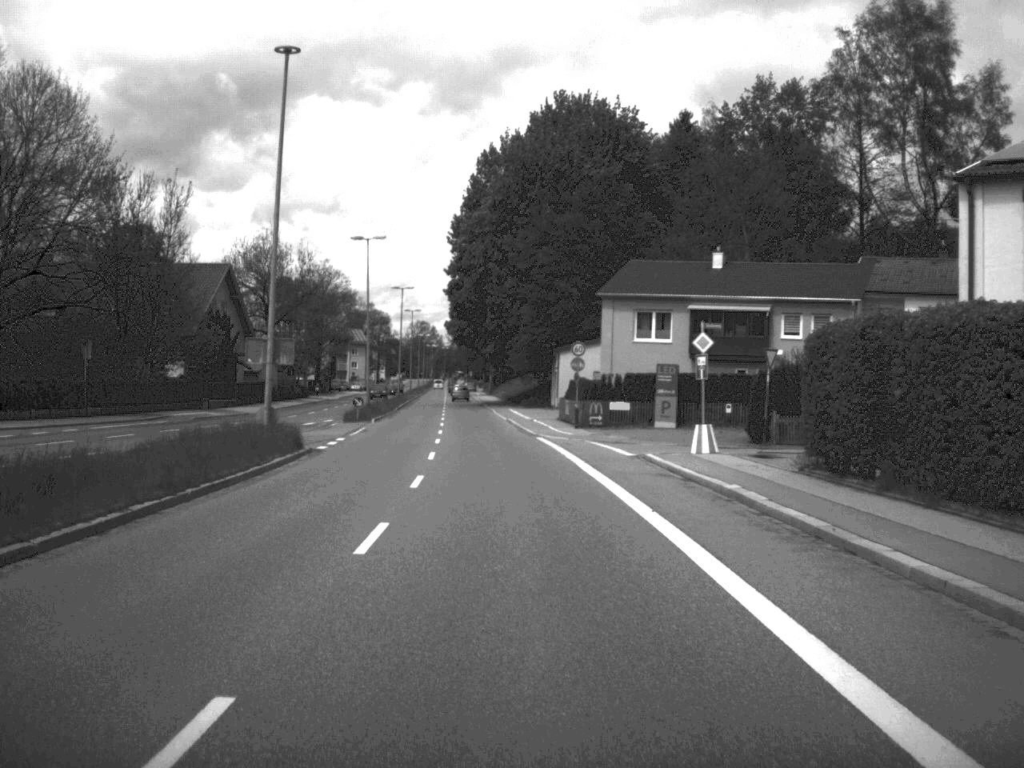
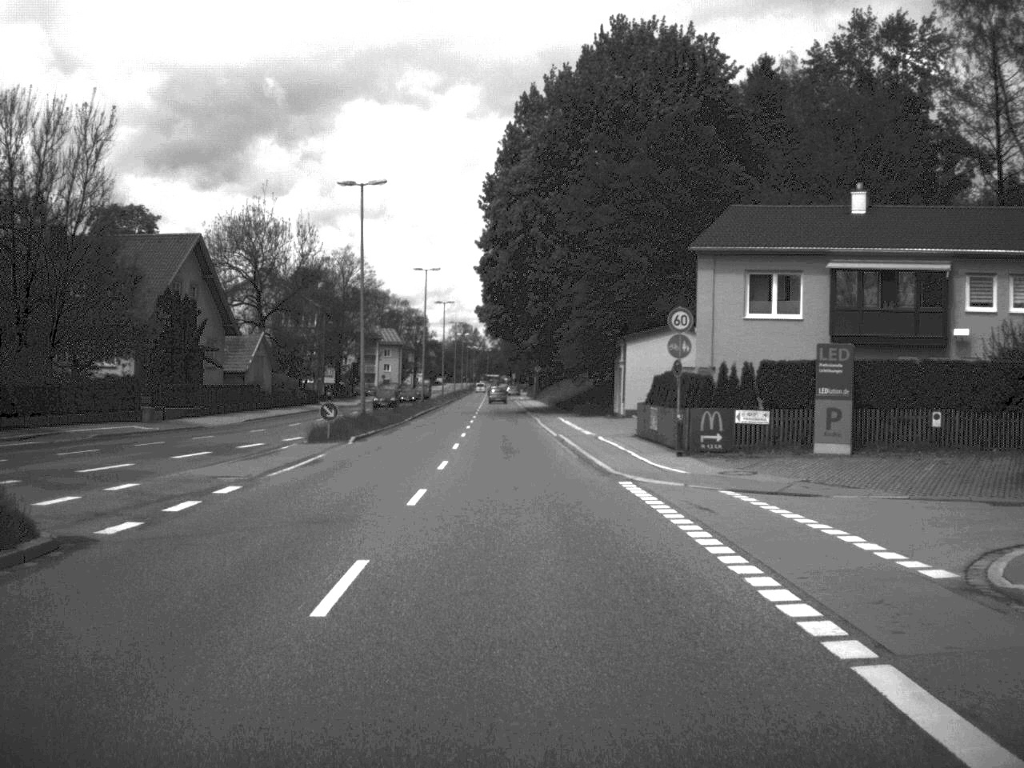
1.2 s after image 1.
(-0.4, +21.2) m; -2°
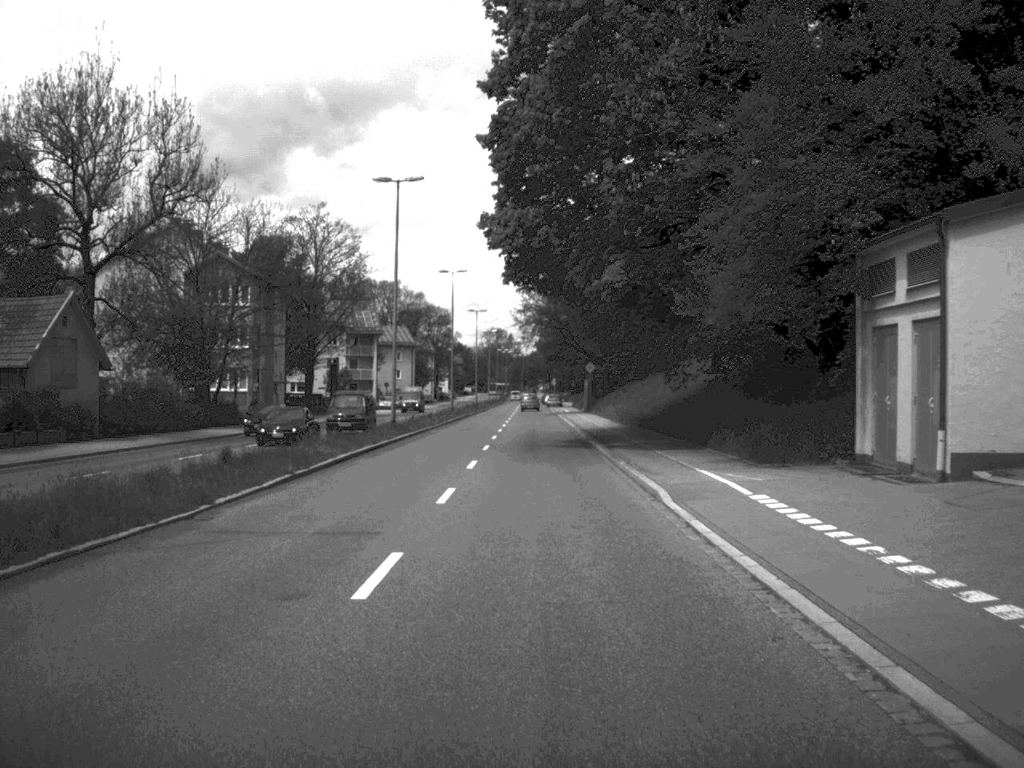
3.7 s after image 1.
(-0.8, +43.4) m; -2°
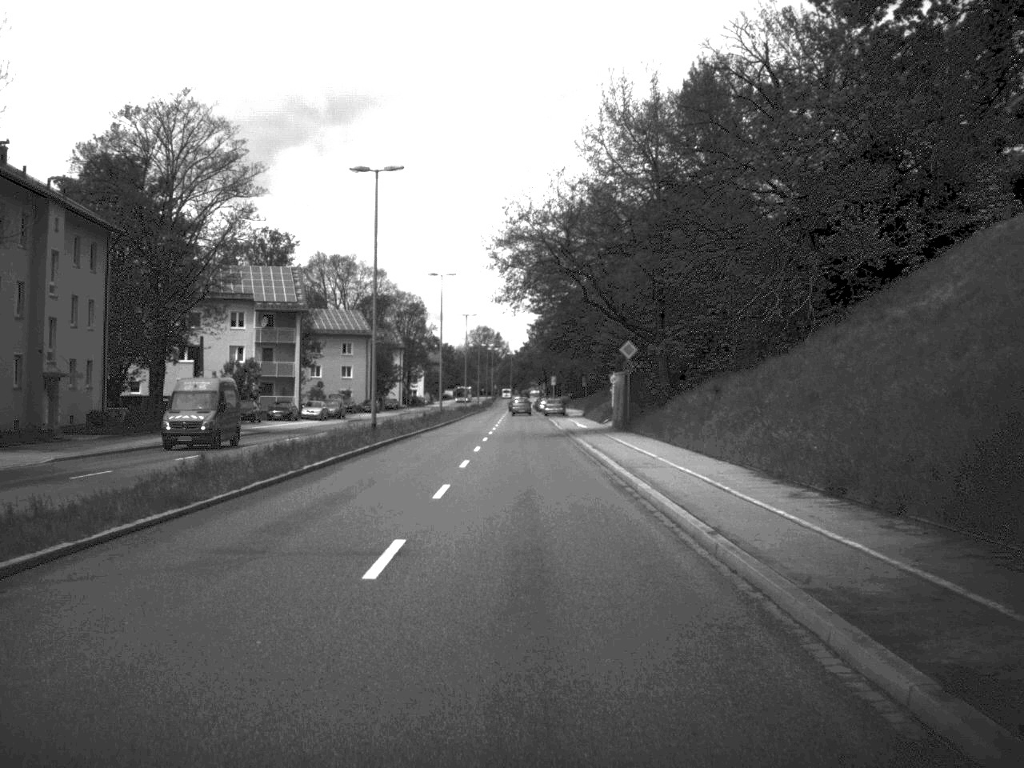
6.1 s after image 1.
(+0.1, +43.1) m; 0°
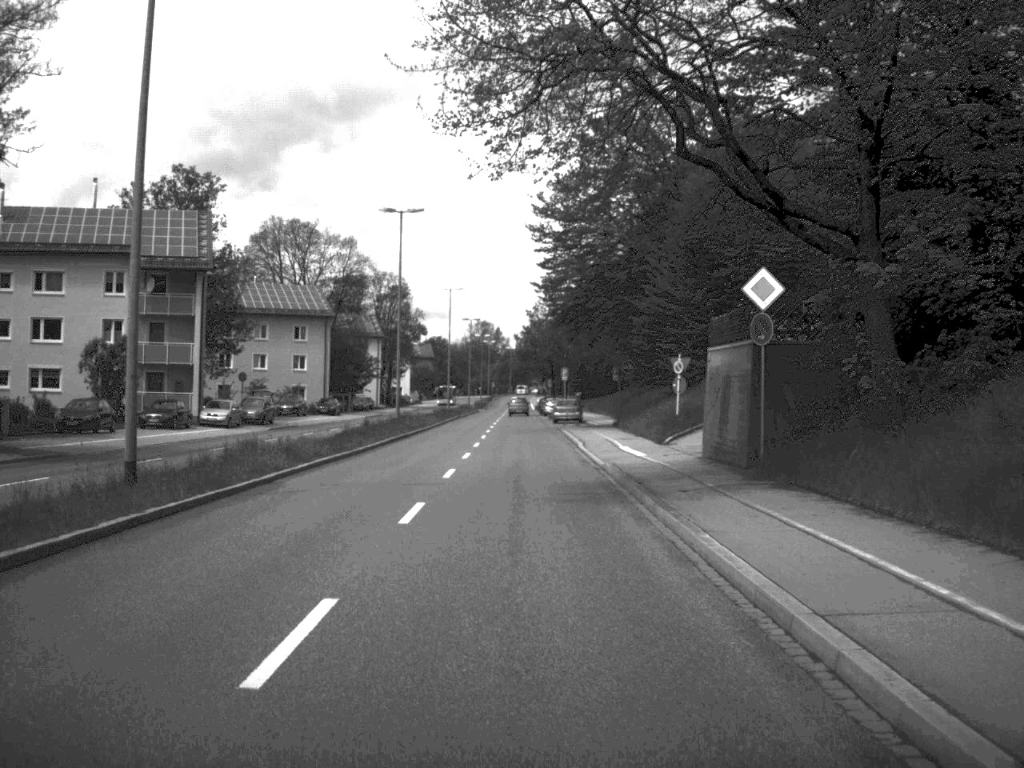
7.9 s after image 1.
(0.0, +30.6) m; 0°
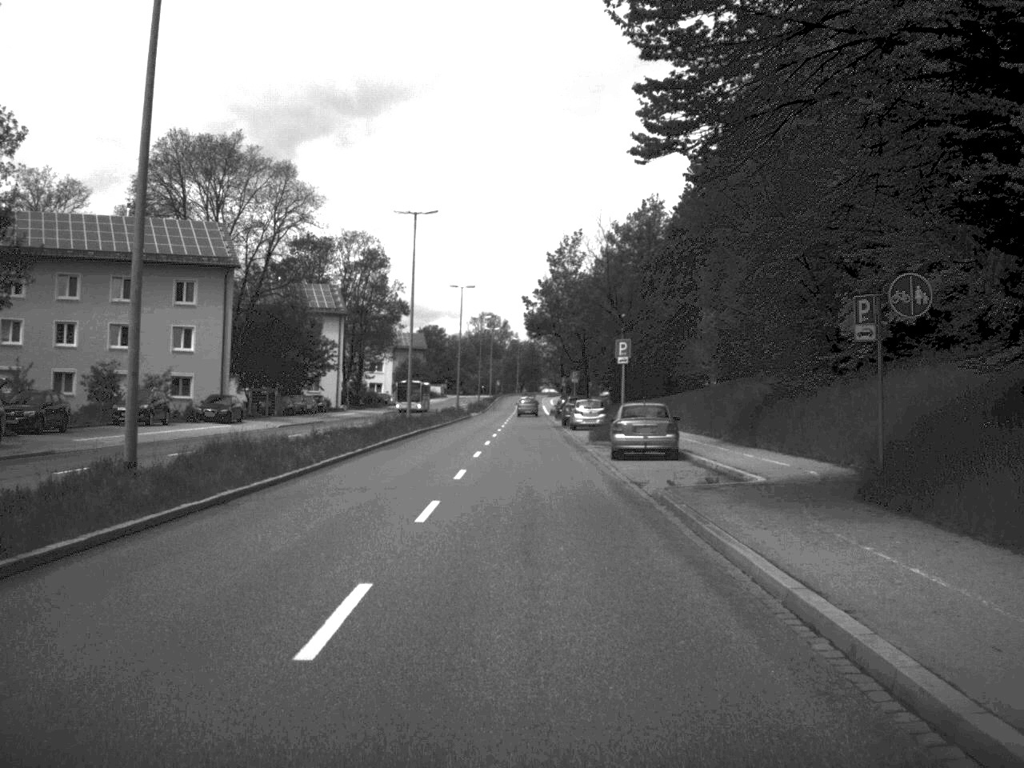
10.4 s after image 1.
(-0.3, +41.9) m; 0°
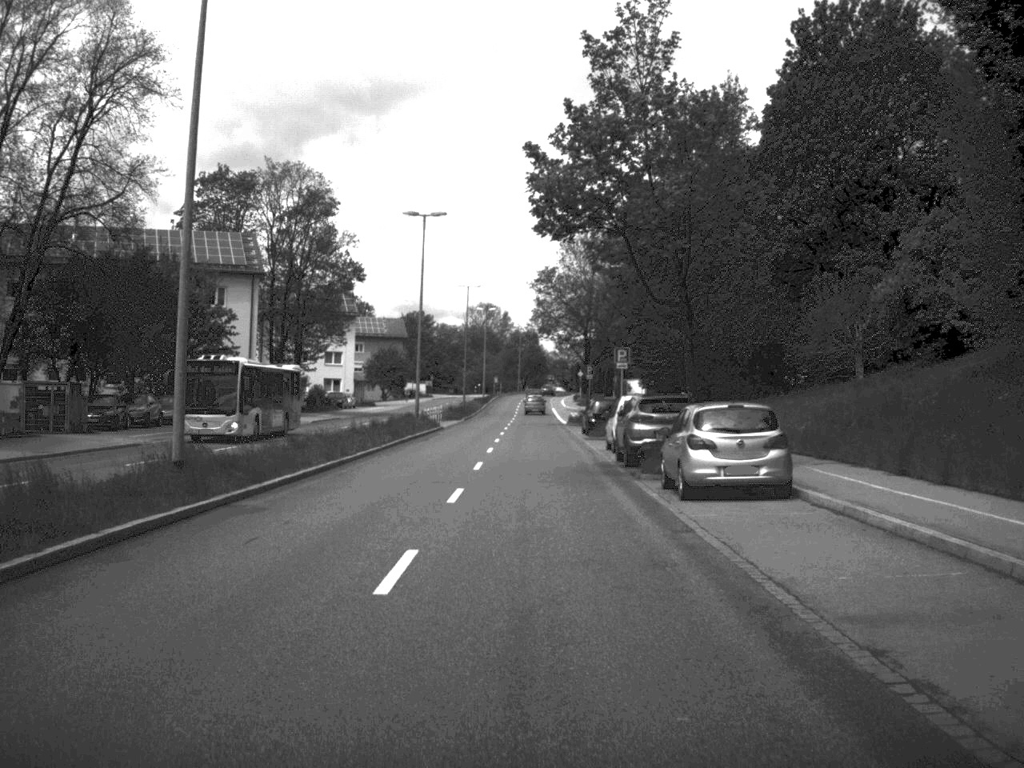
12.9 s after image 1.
(-0.1, +40.3) m; 0°
